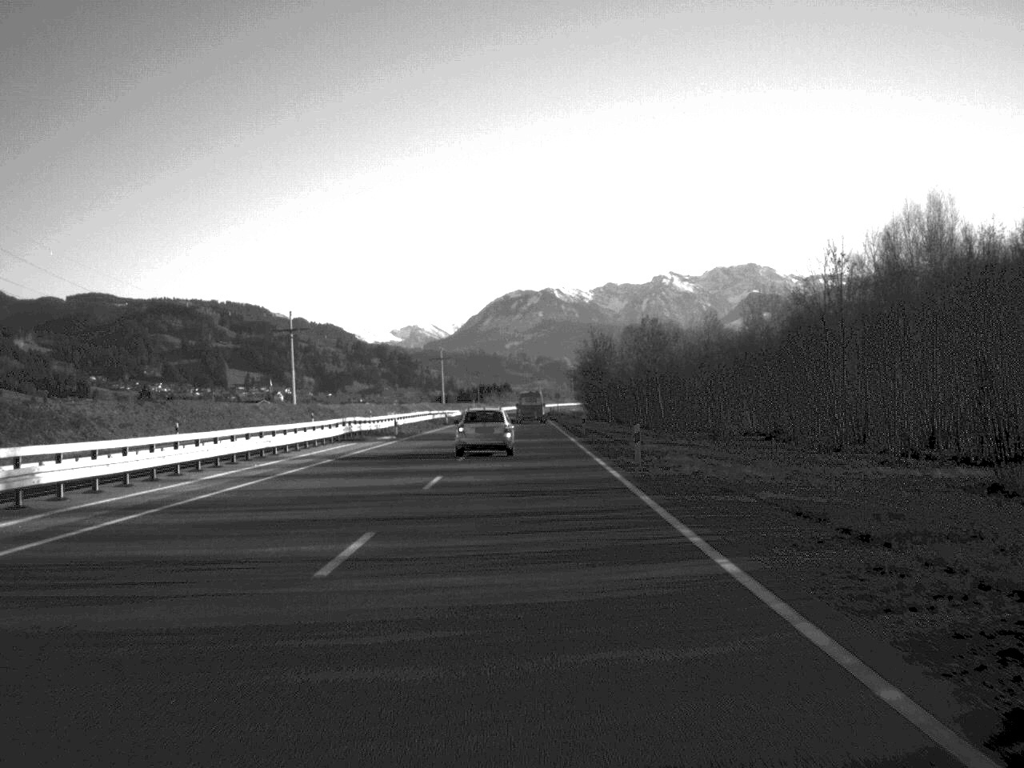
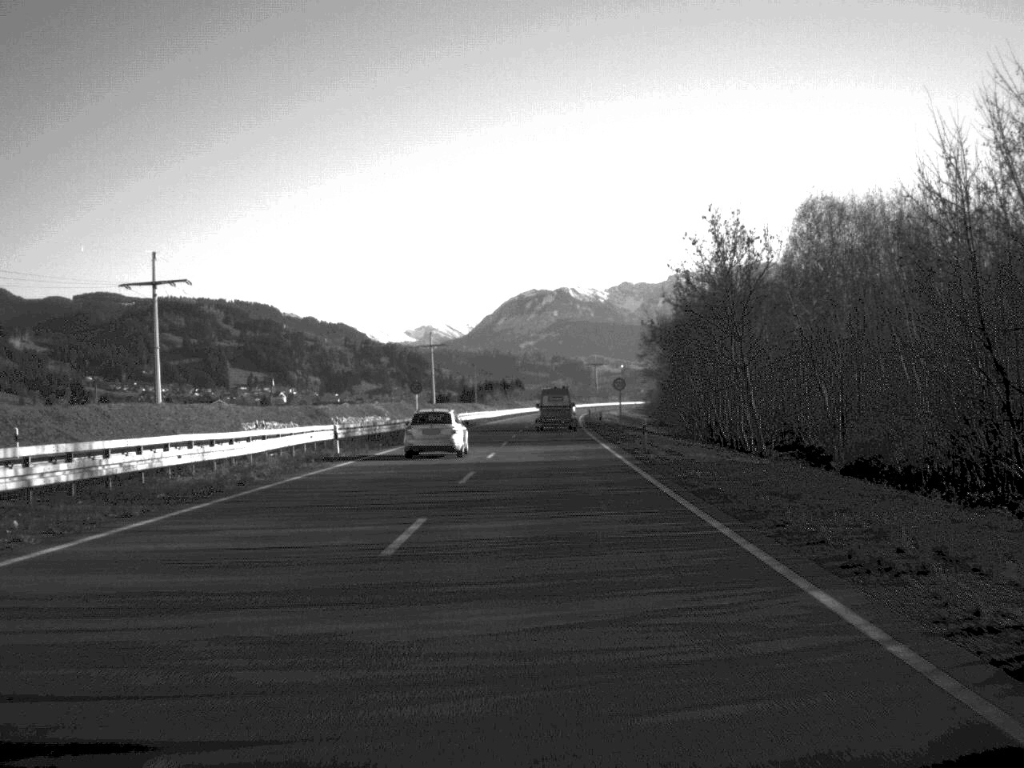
(-0.2, +106.3) m; -1°
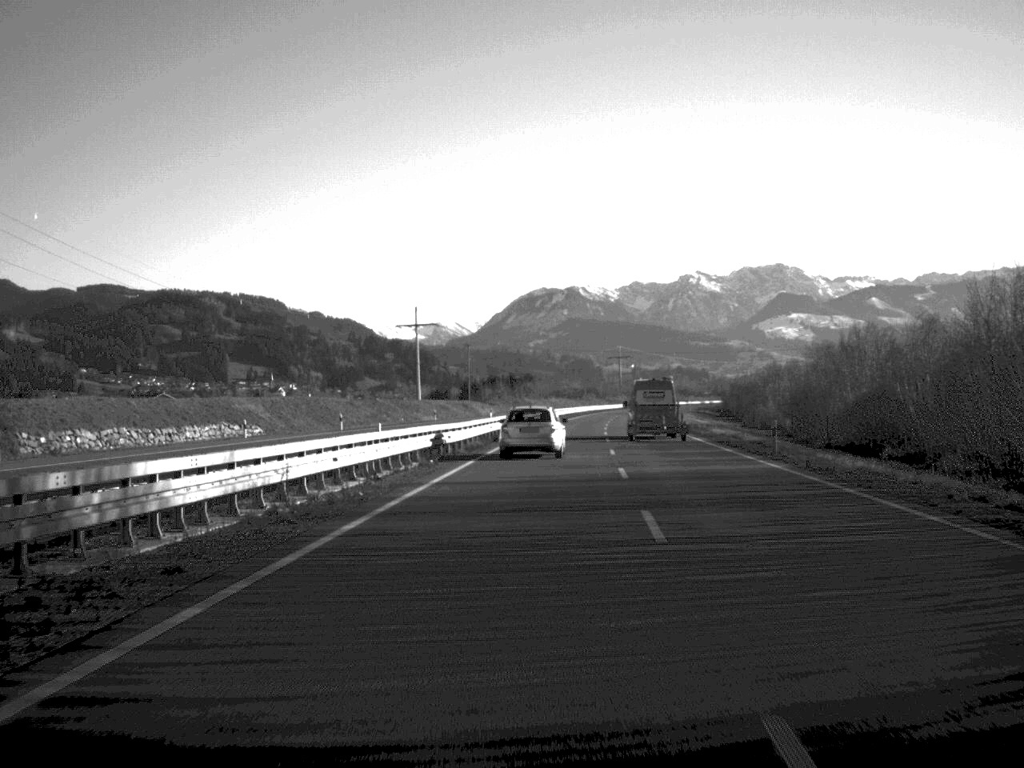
(-1.1, +83.3) m; 0°
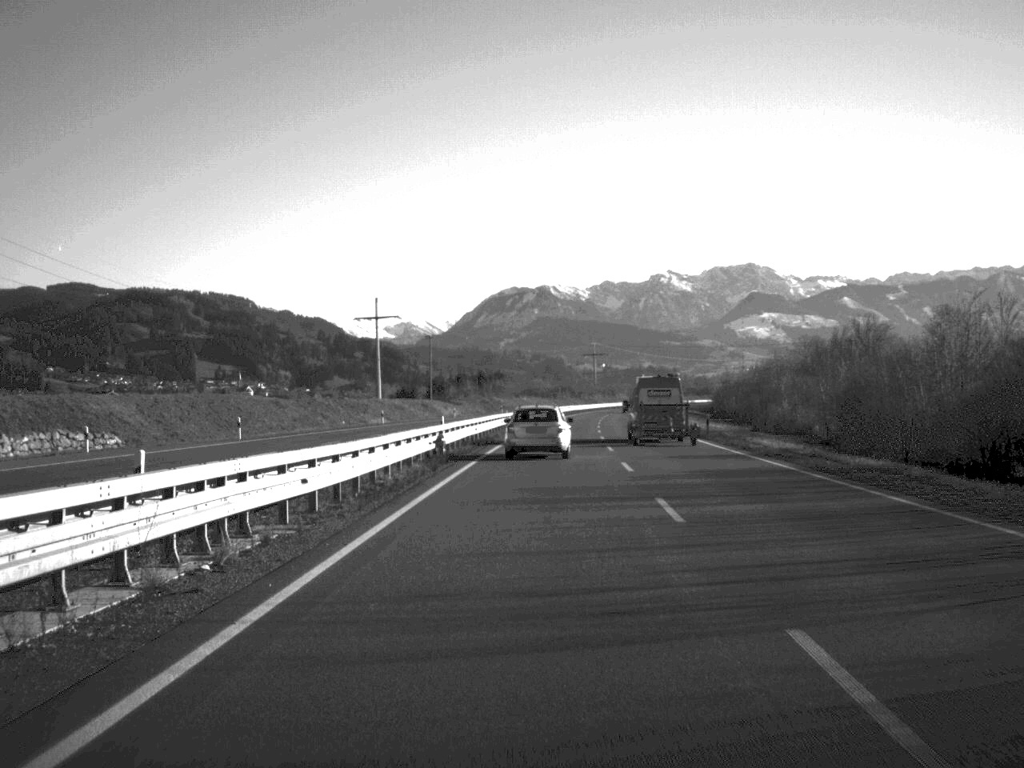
(+0.2, +21.6) m; +1°
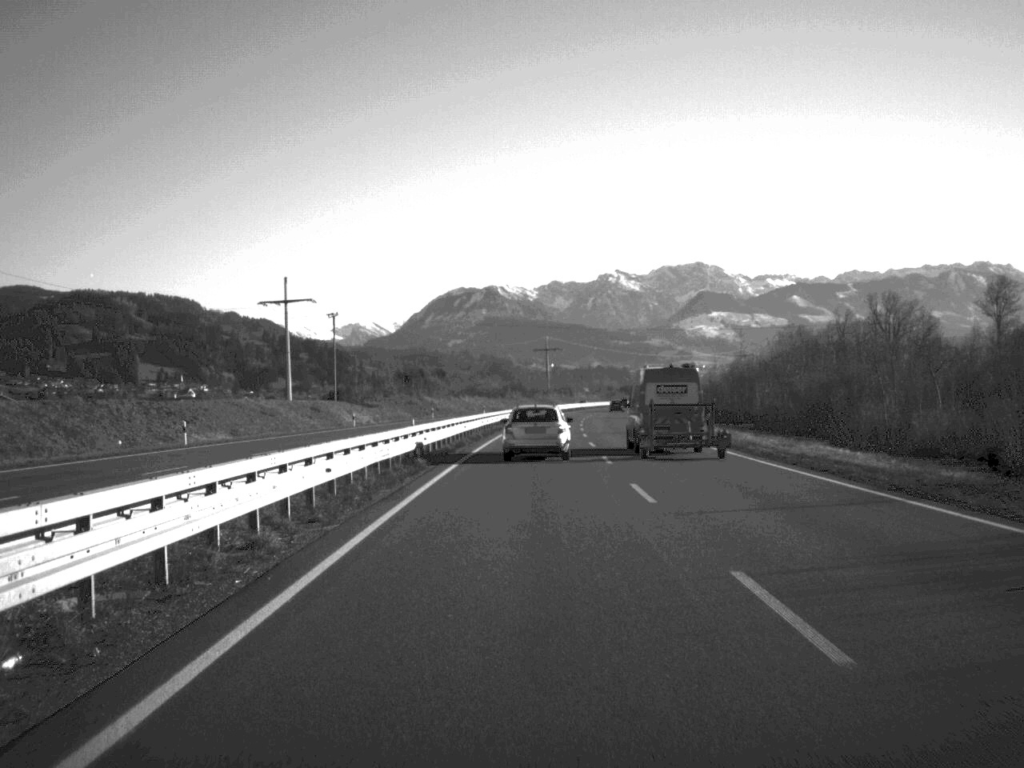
(+1.0, +45.0) m; +2°
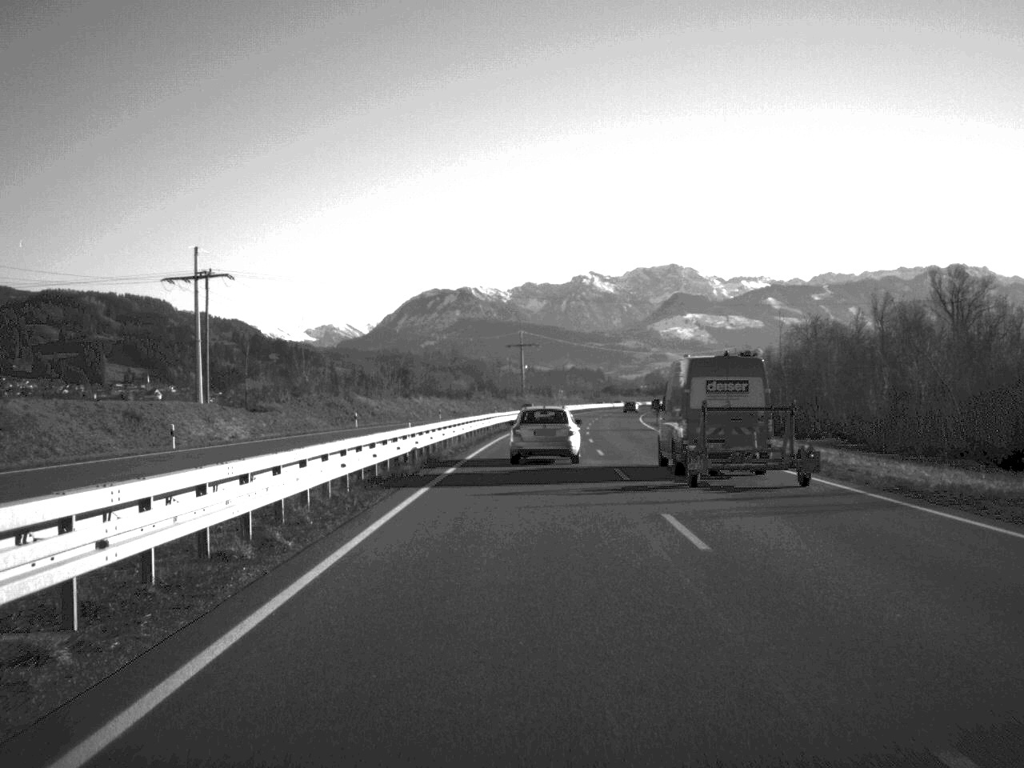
(+0.4, +42.1) m; +1°
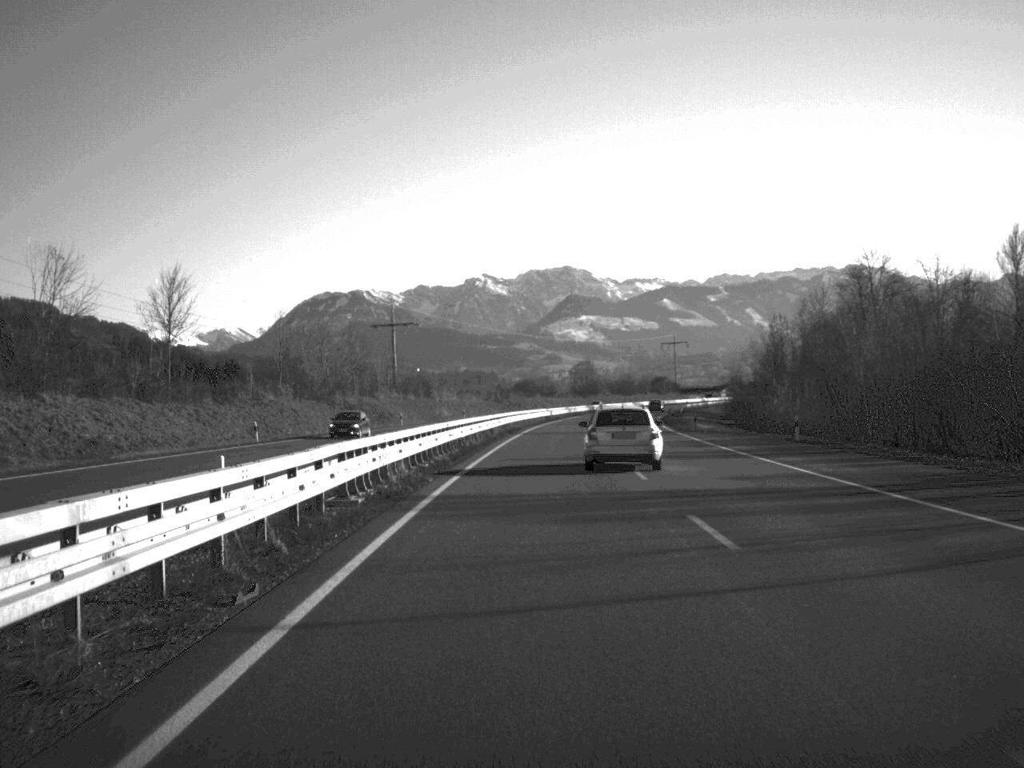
(+3.8, +108.0) m; +5°
